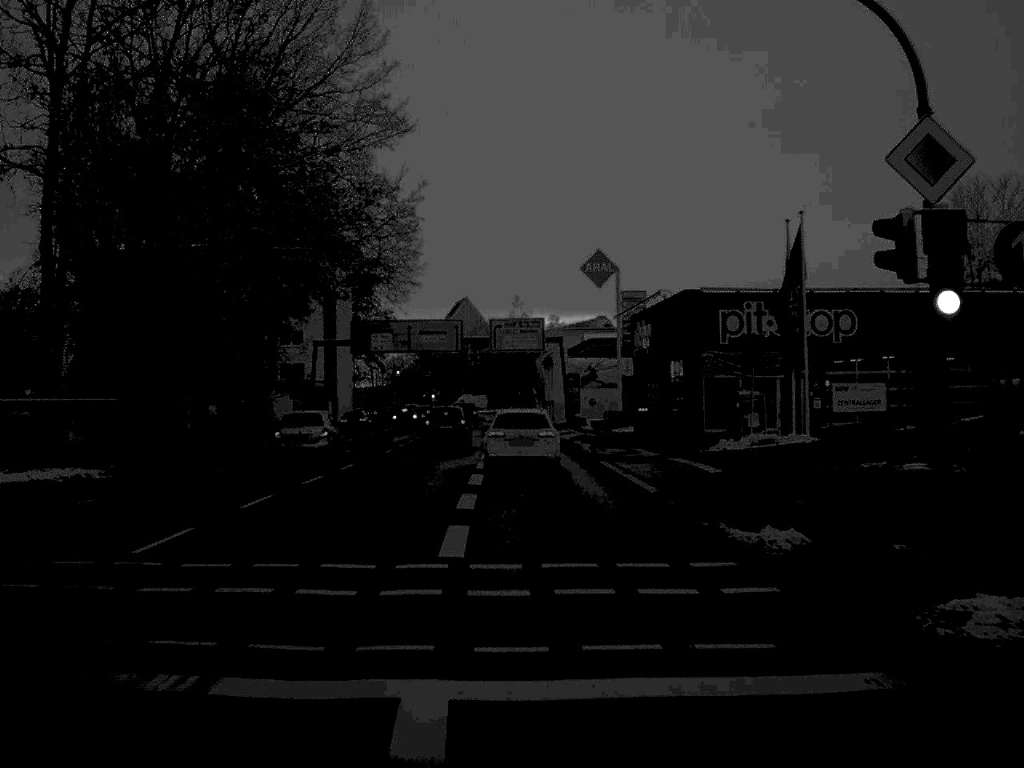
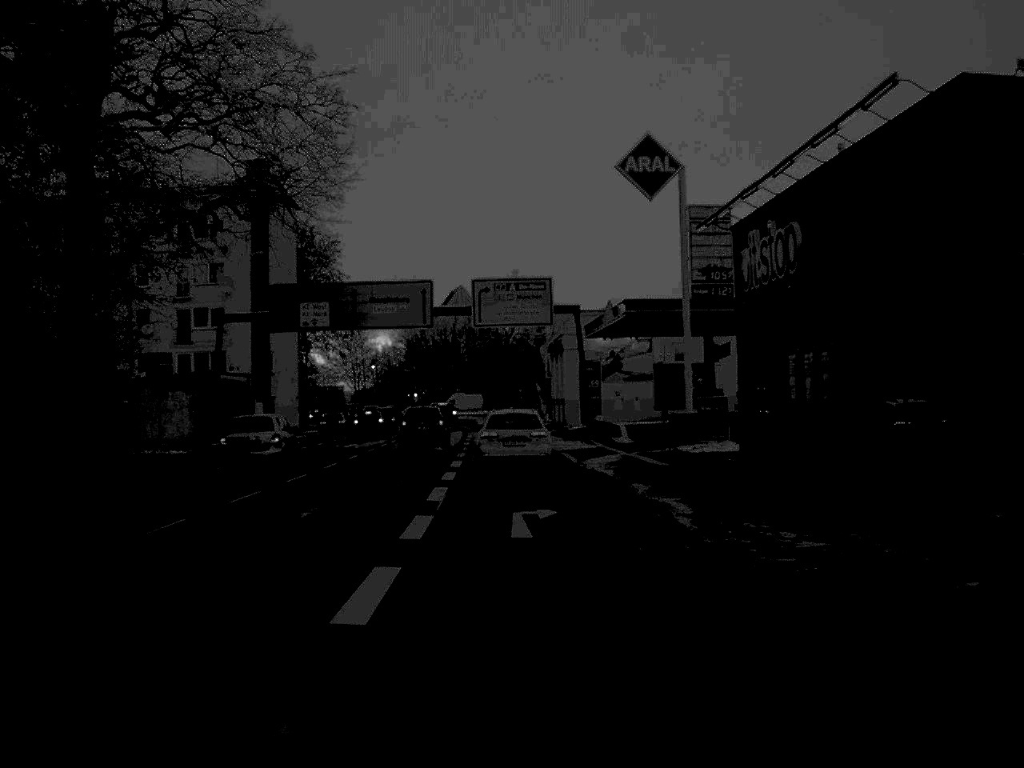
(+0.1, +28.0) m; 0°
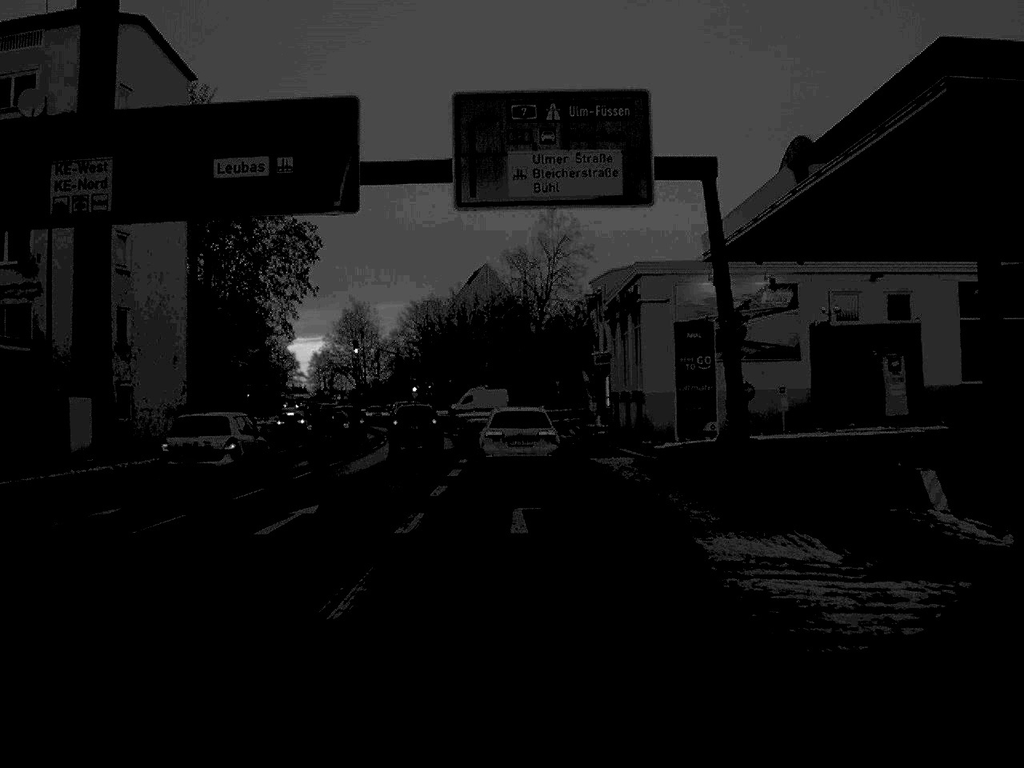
(-0.5, +35.8) m; -1°
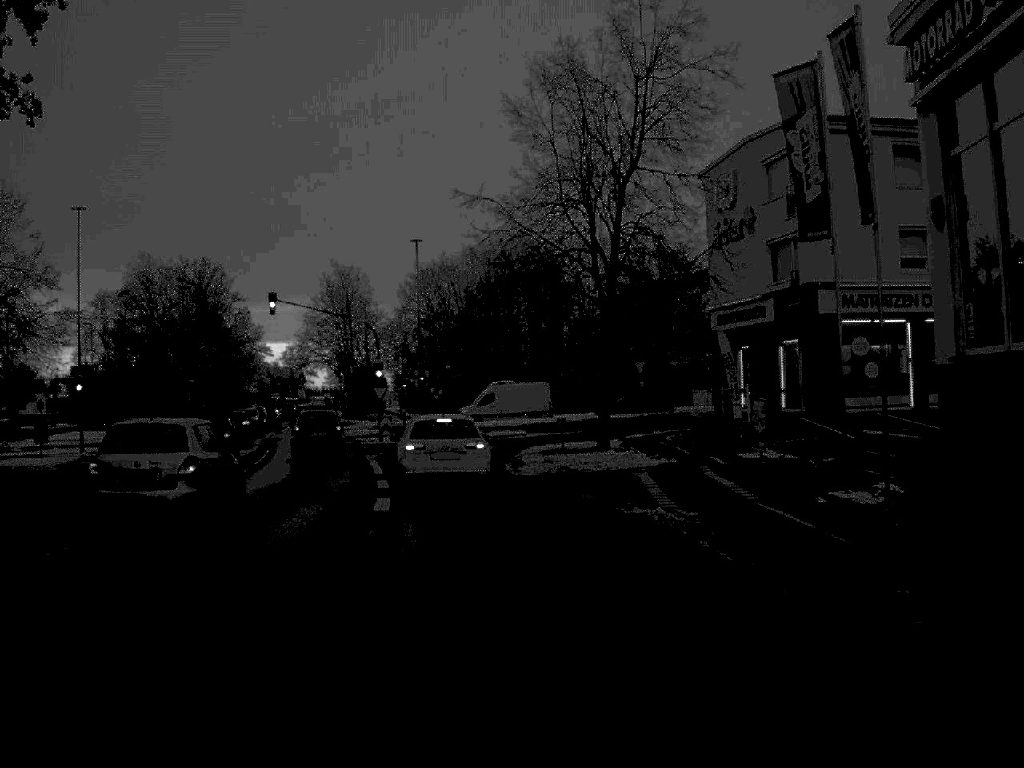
(-0.5, +43.9) m; -2°
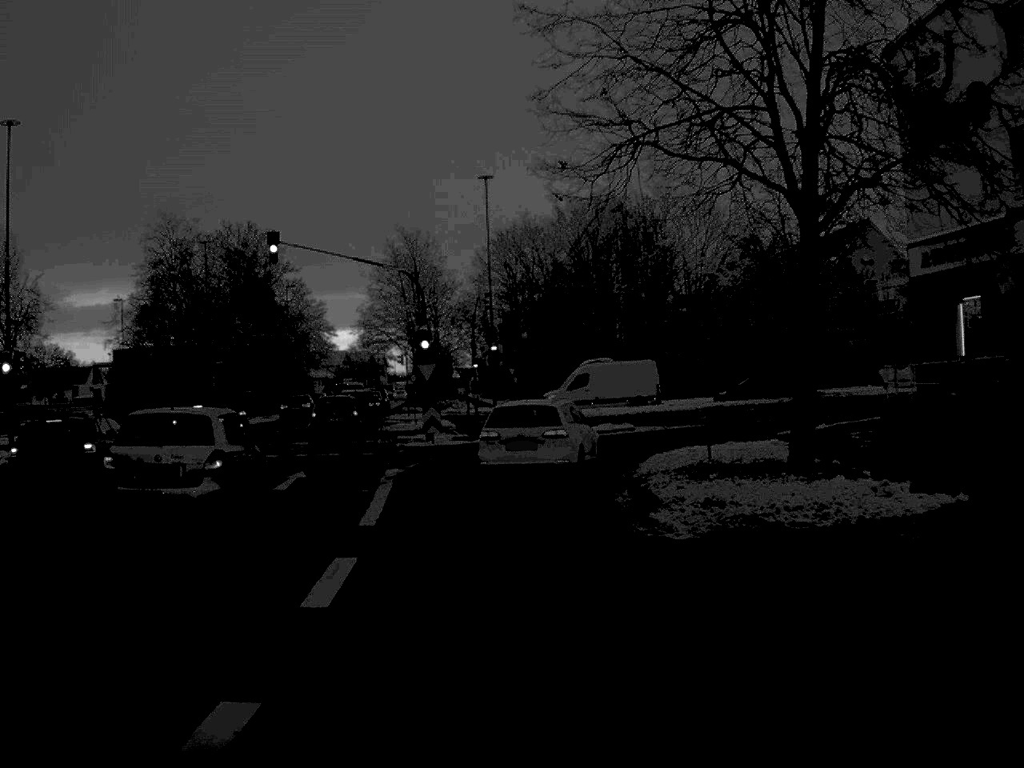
(-0.5, +16.0) m; -4°
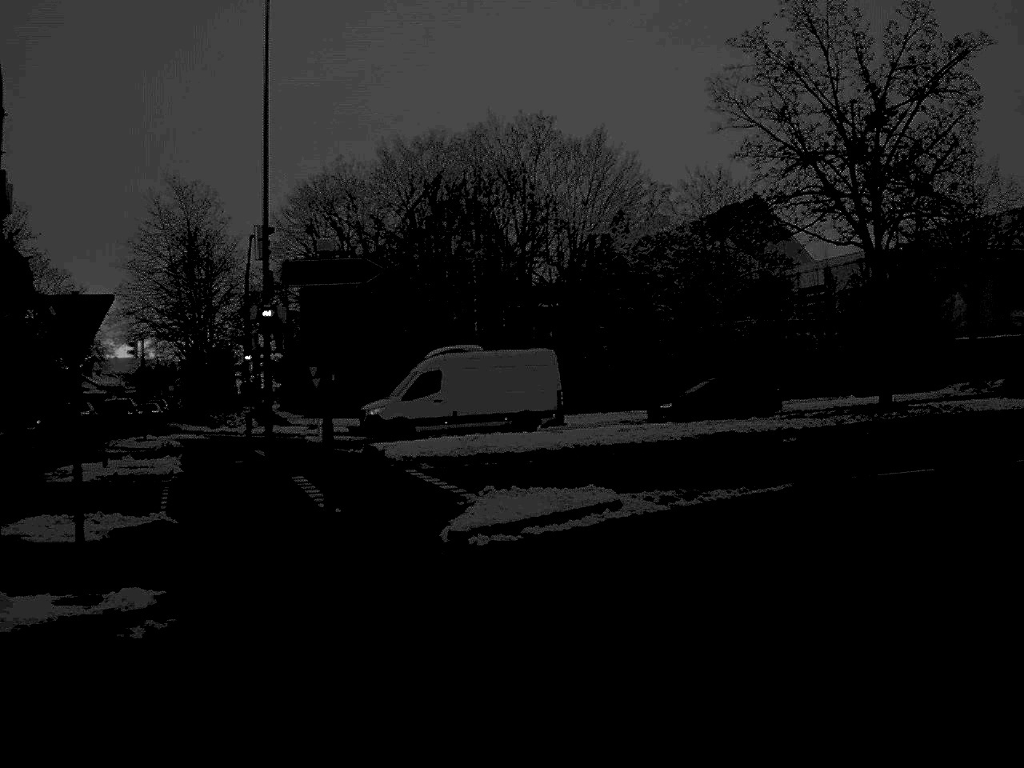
(0.0, +26.6) m; +9°
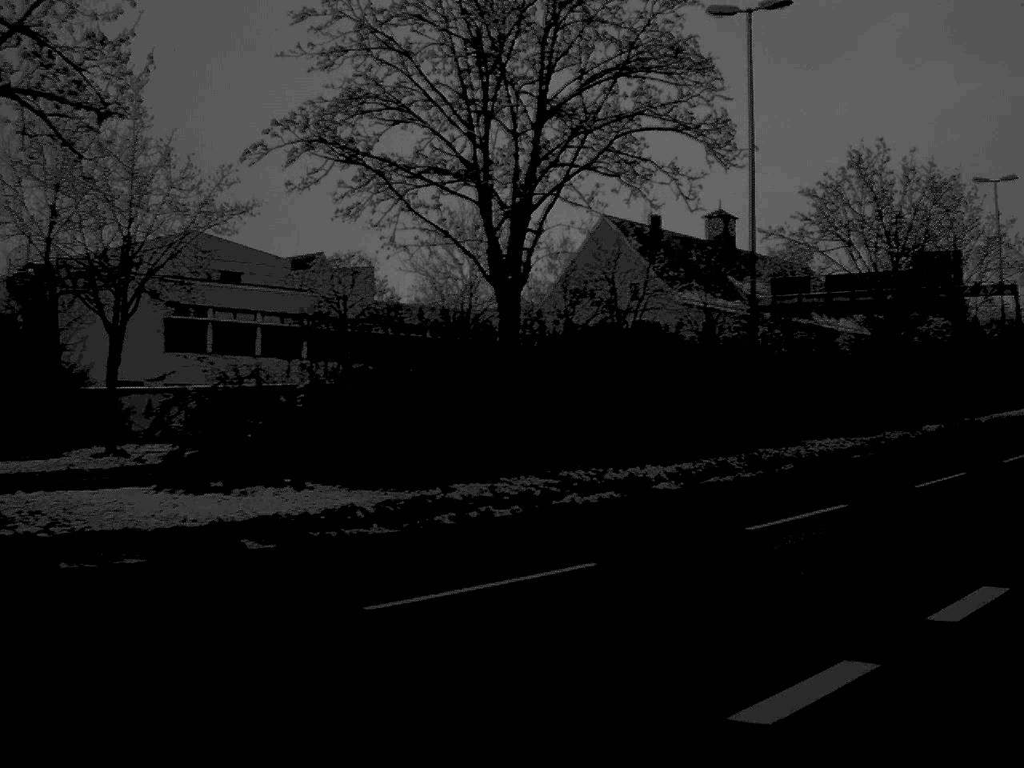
(+4.9, +15.5) m; +39°
